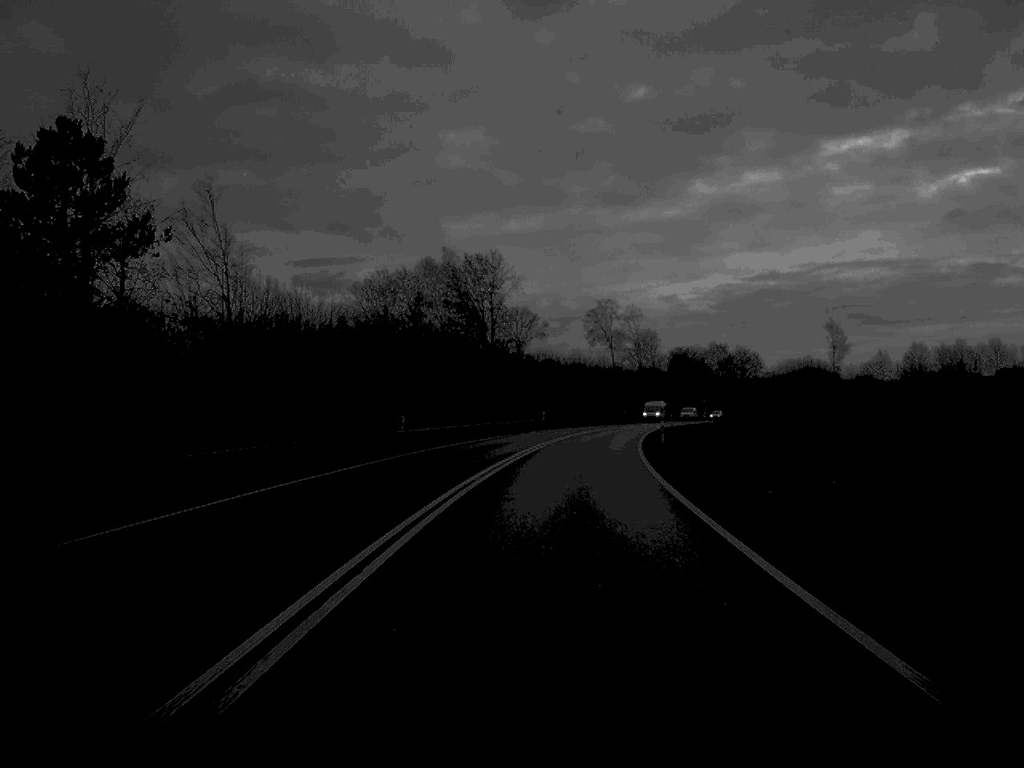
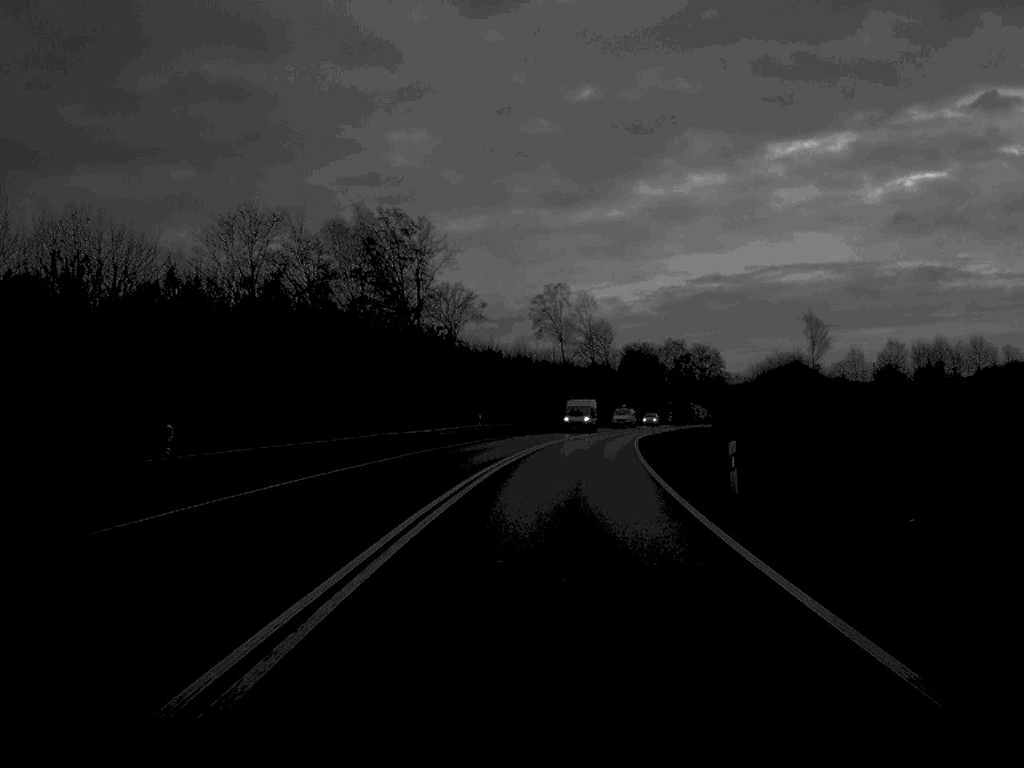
(+0.6, +25.6) m; +3°
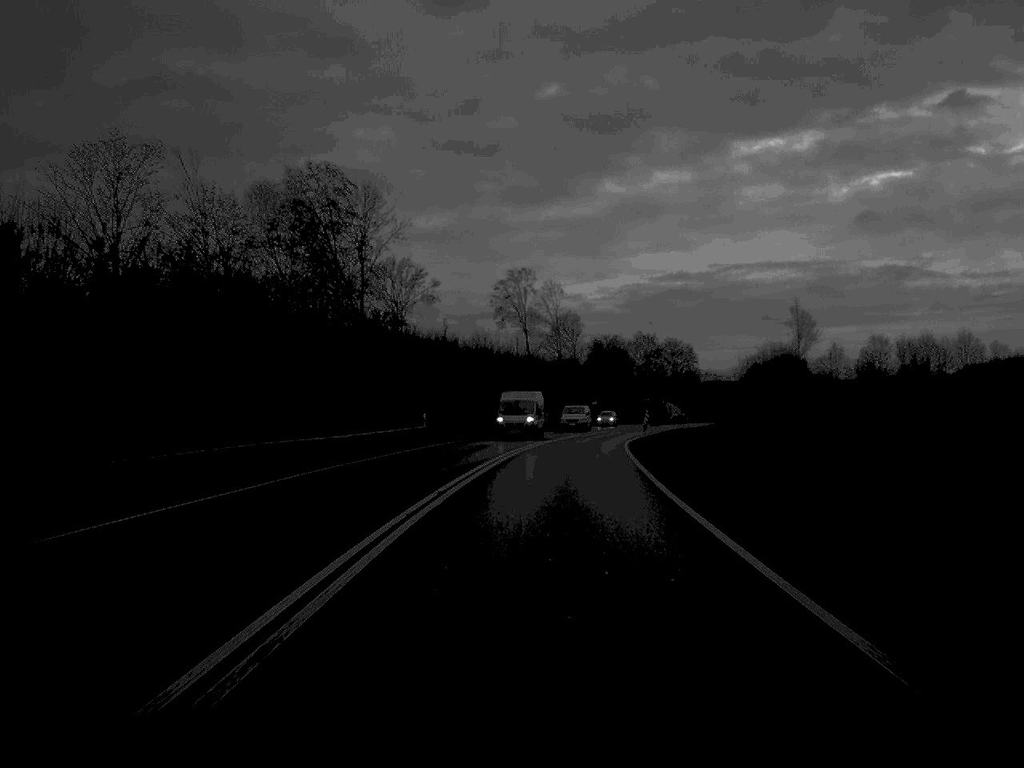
(+0.2, +14.8) m; +2°
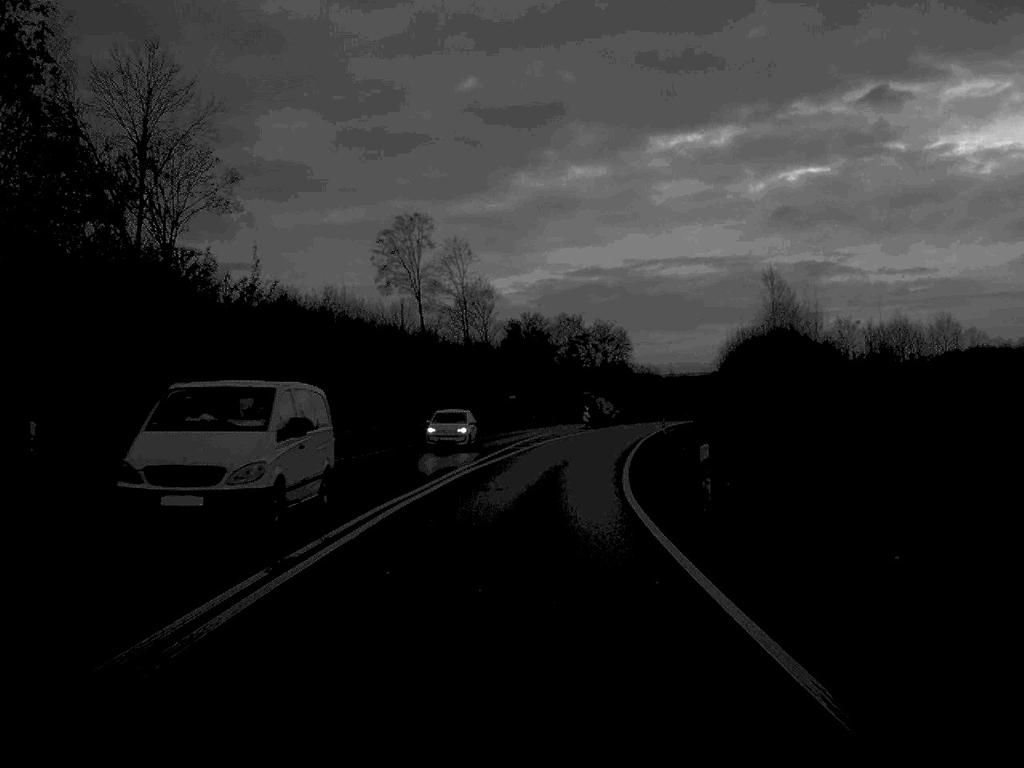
(+1.5, +38.0) m; +4°
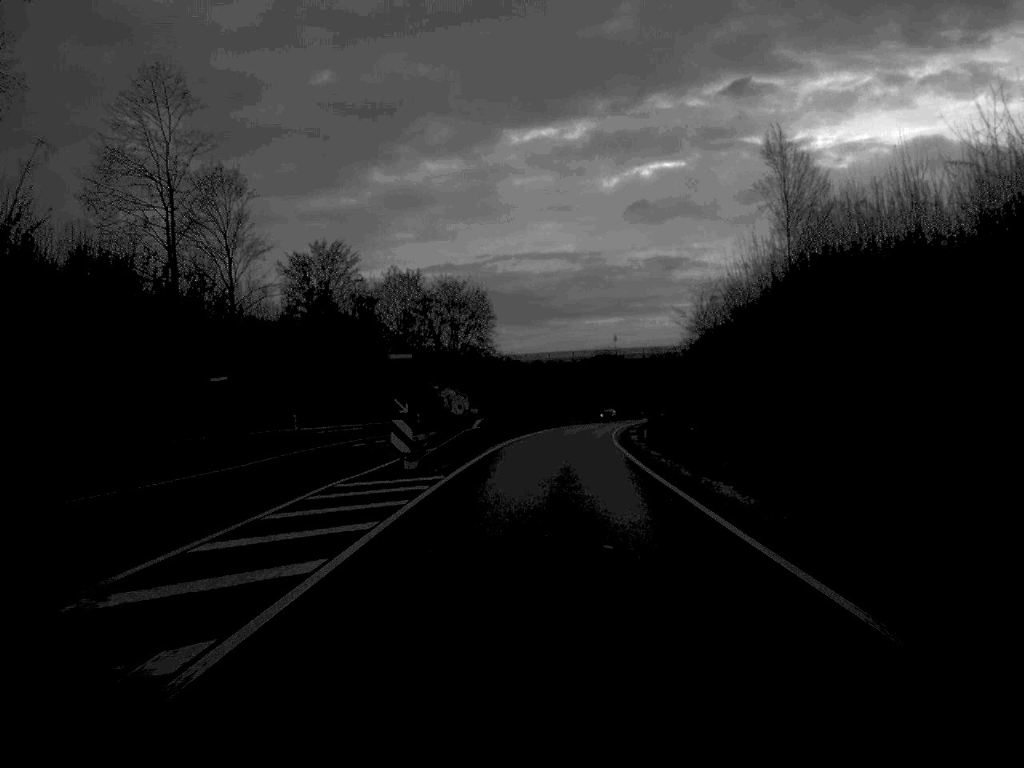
(+3.8, +66.0) m; +7°
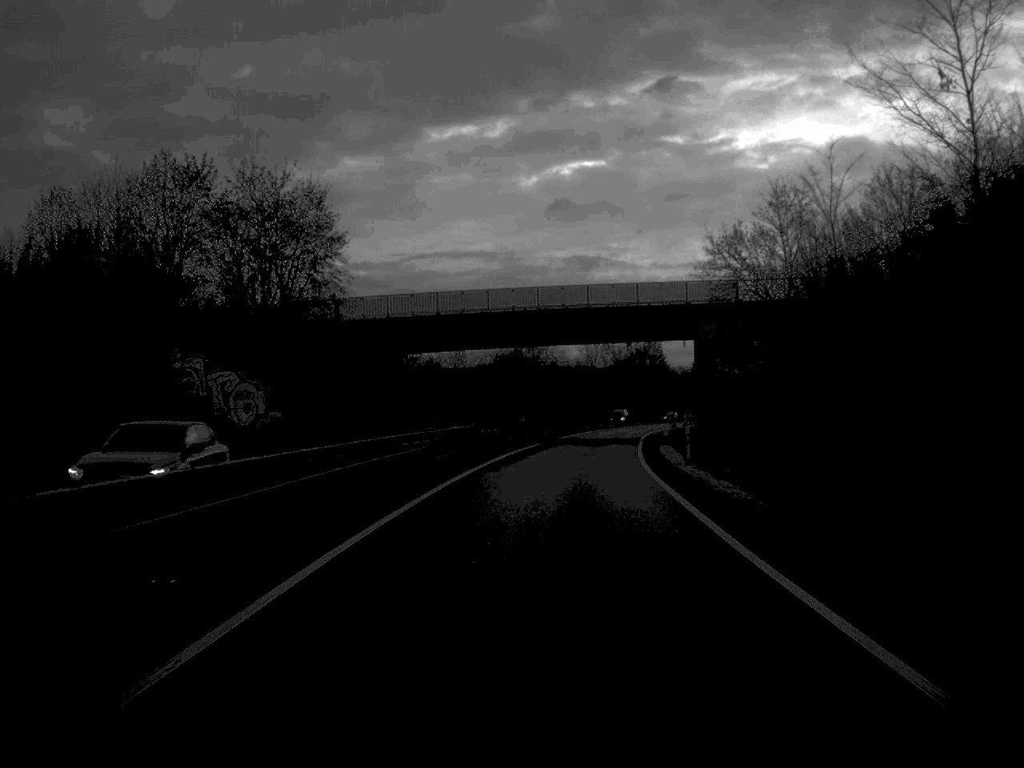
(+2.2, +65.3) m; +4°
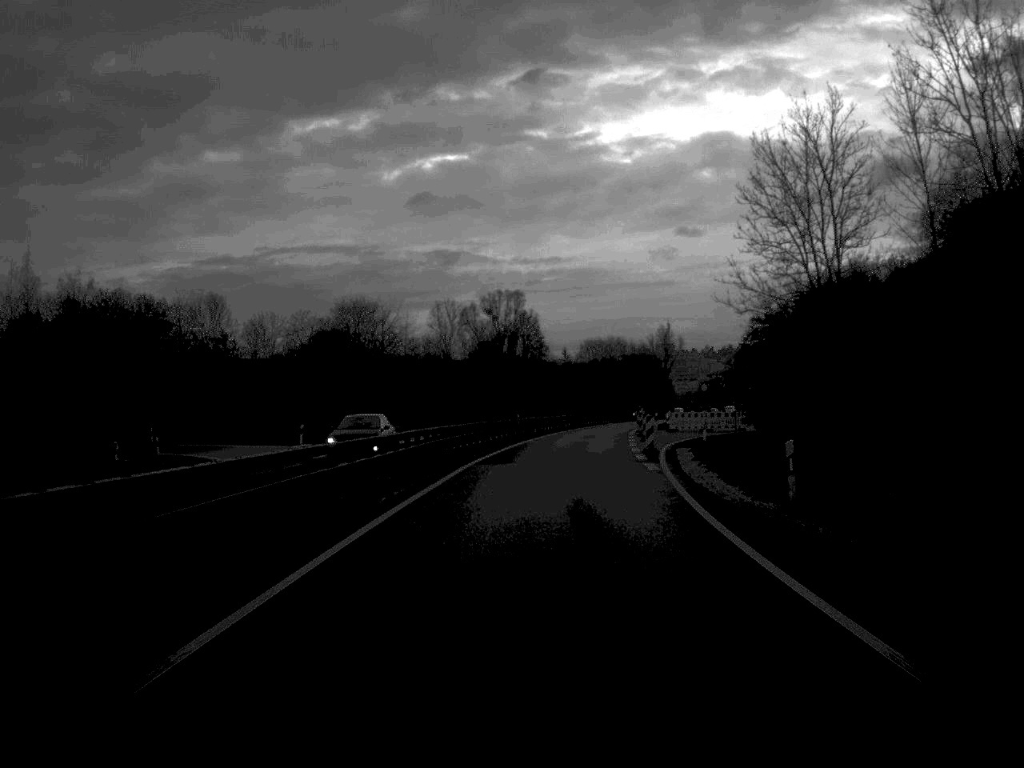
(+3.7, +66.0) m; +6°
